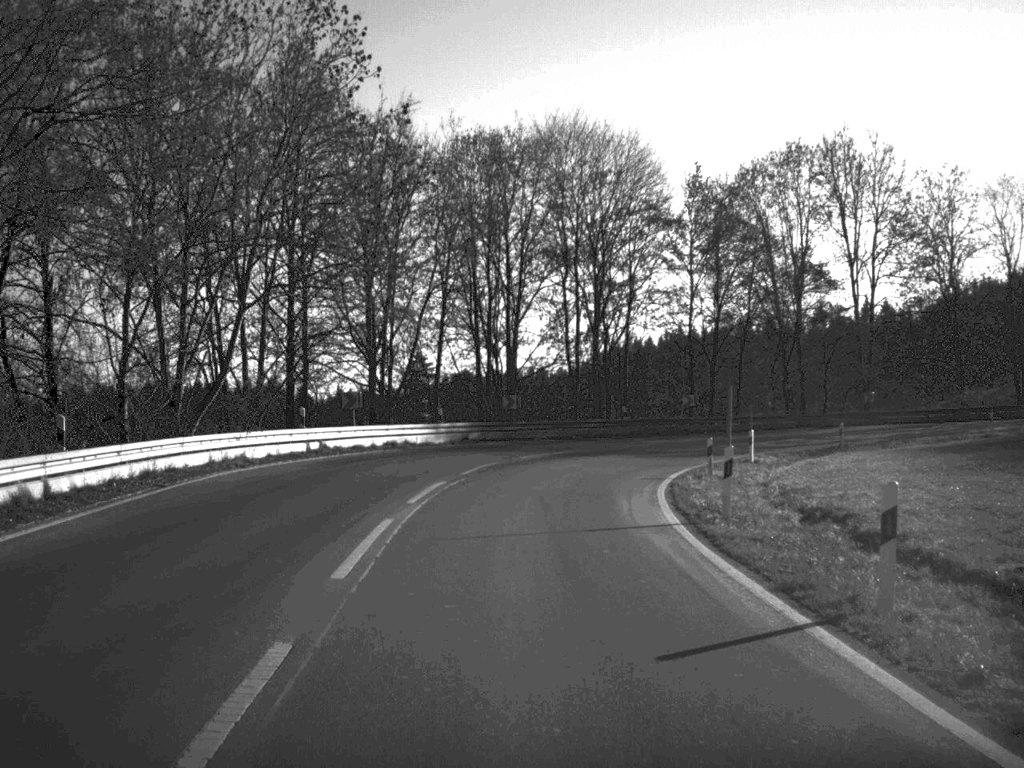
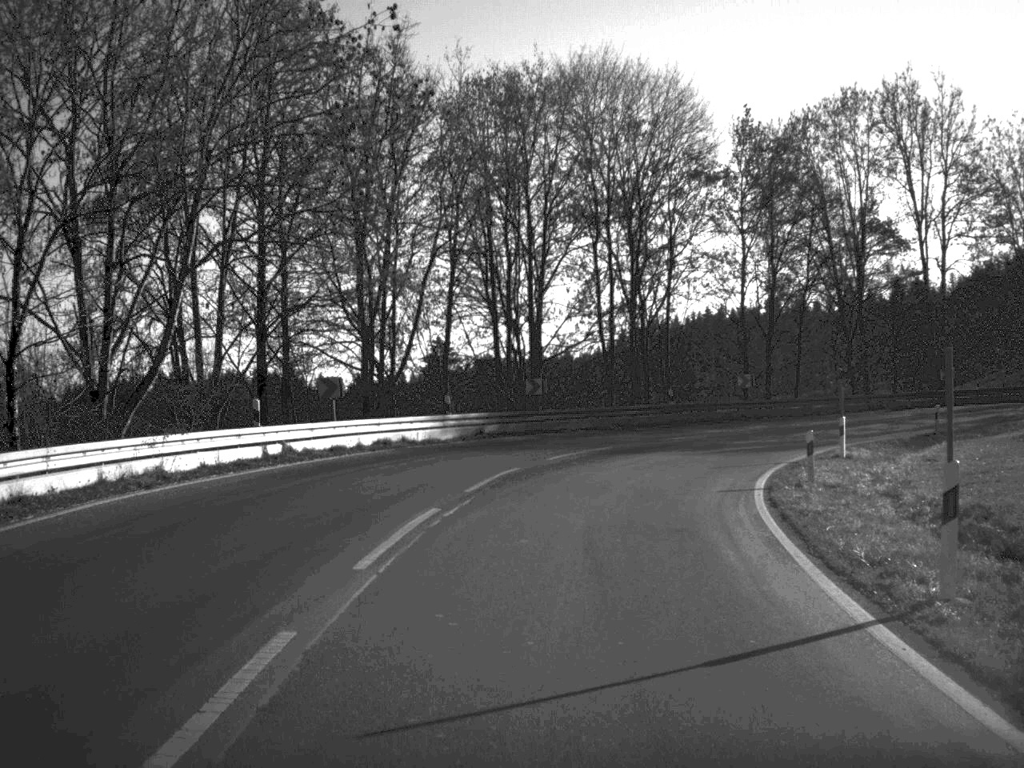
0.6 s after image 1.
(-0.1, +8.9) m; -1°
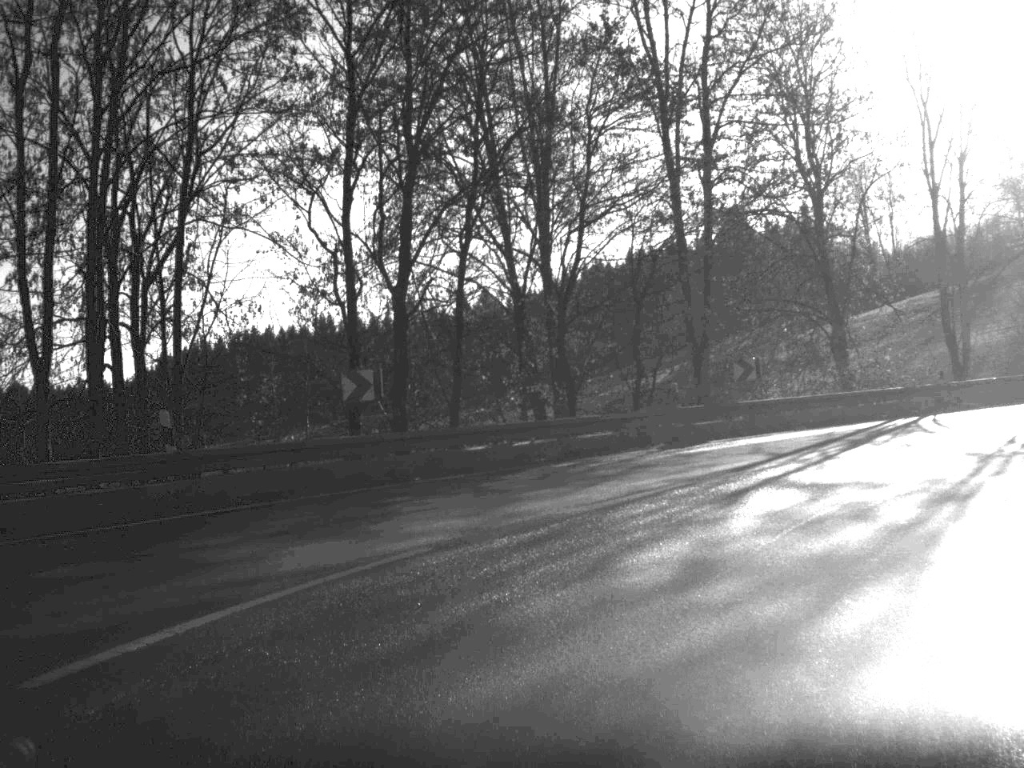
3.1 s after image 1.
(+3.7, +30.4) m; +21°
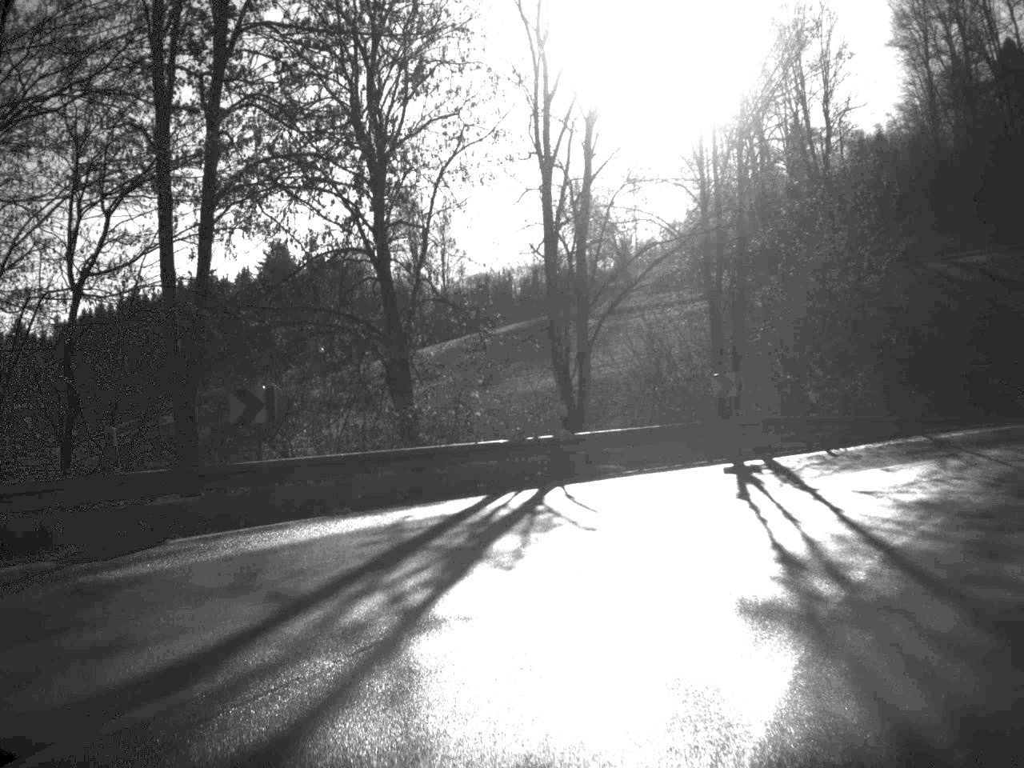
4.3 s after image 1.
(+2.2, +12.6) m; +21°
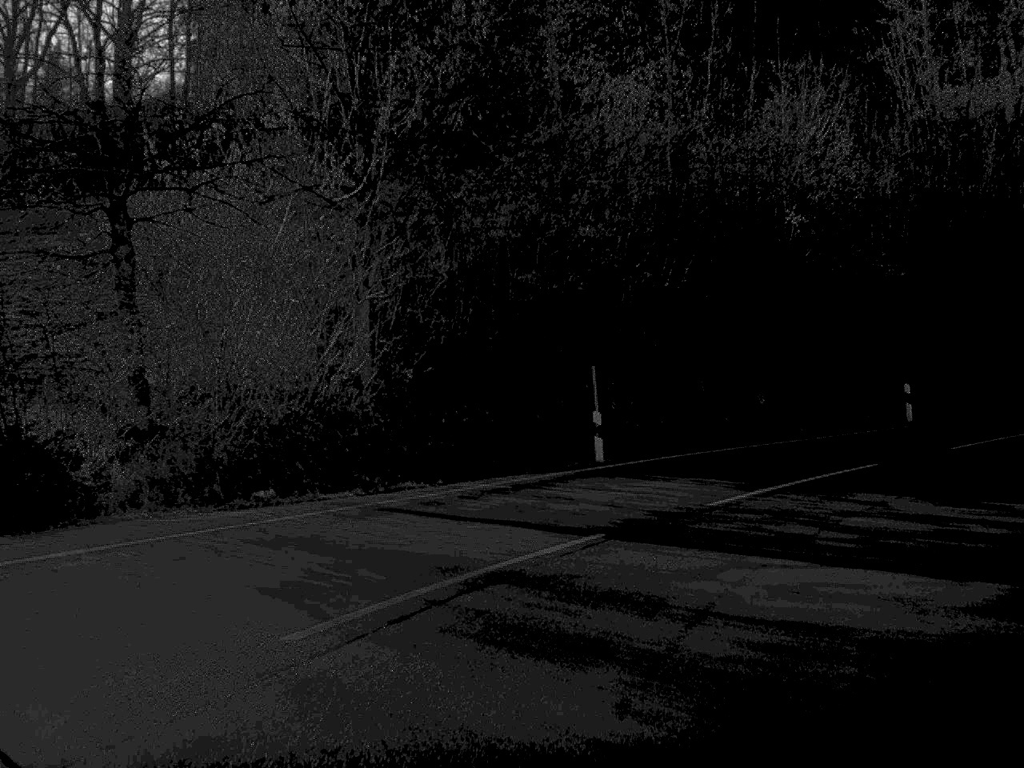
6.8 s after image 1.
(+10.4, +22.6) m; +49°
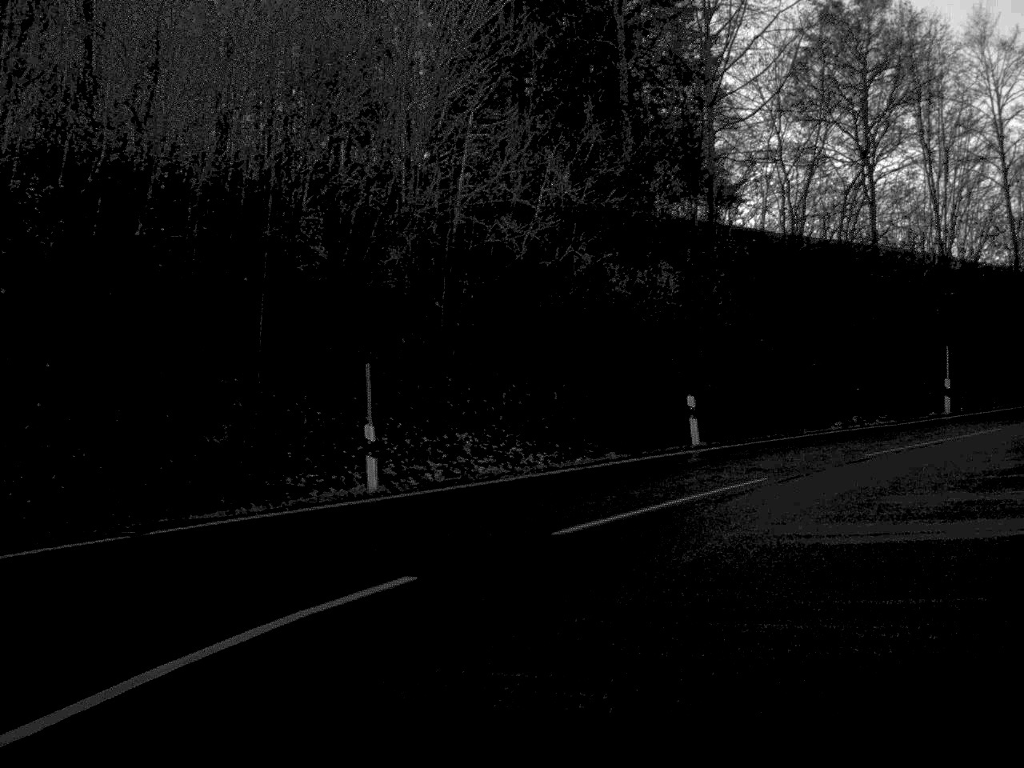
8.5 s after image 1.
(+6.0, +17.8) m; +37°
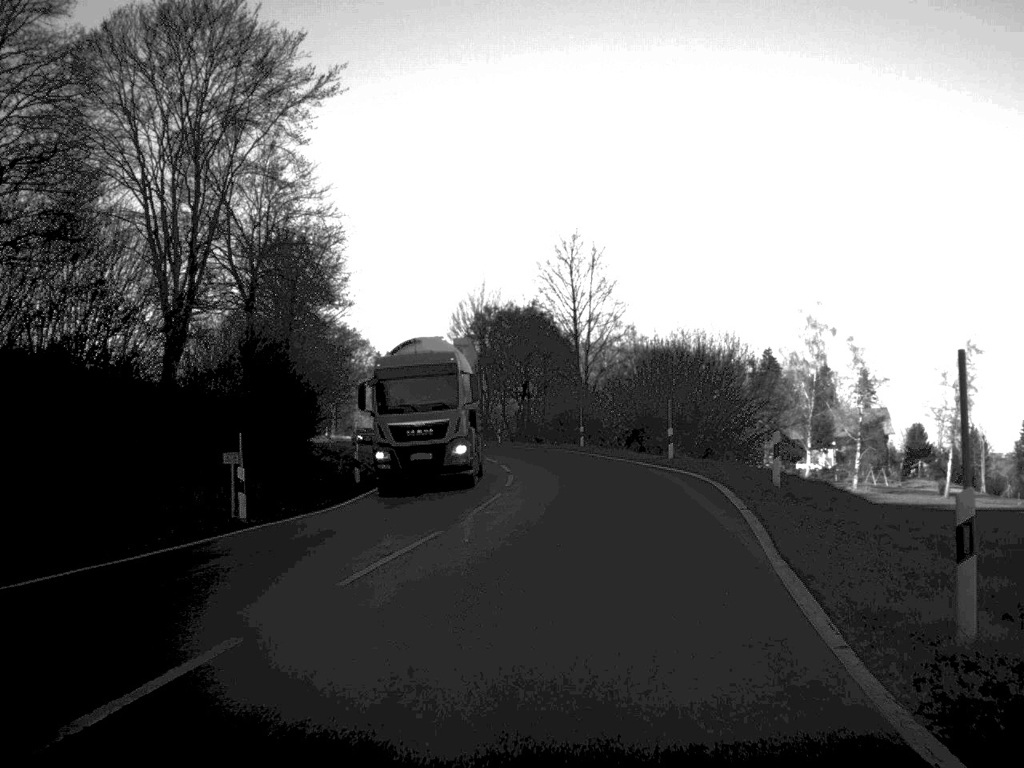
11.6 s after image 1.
(+17.3, +29.7) m; +52°
